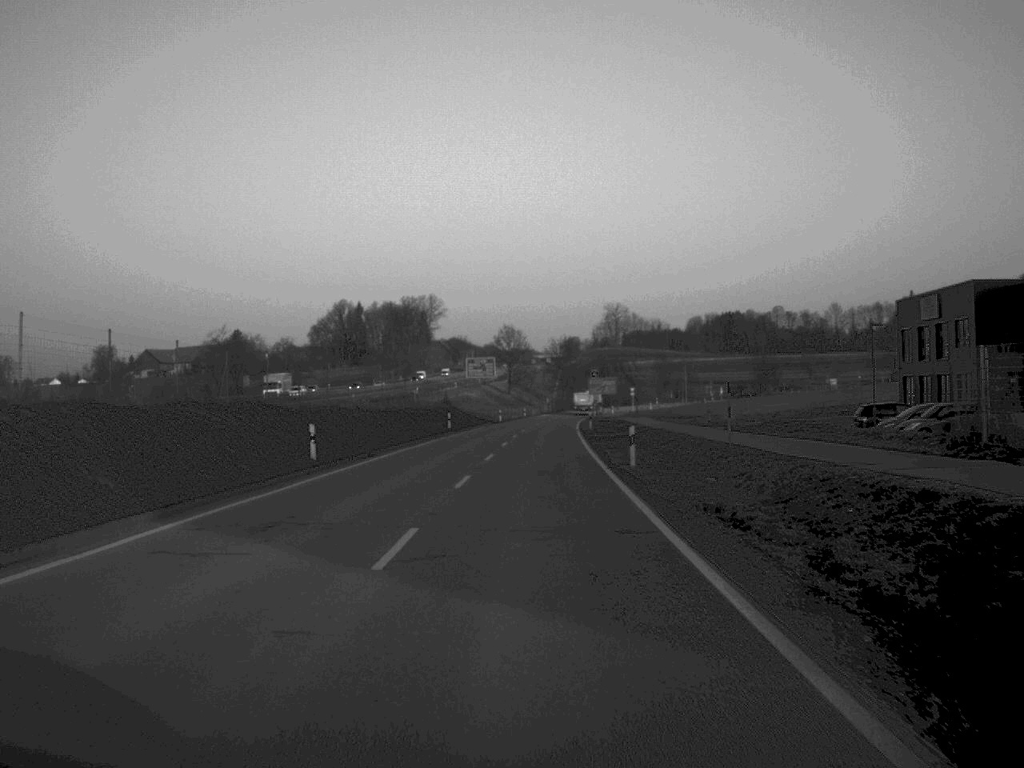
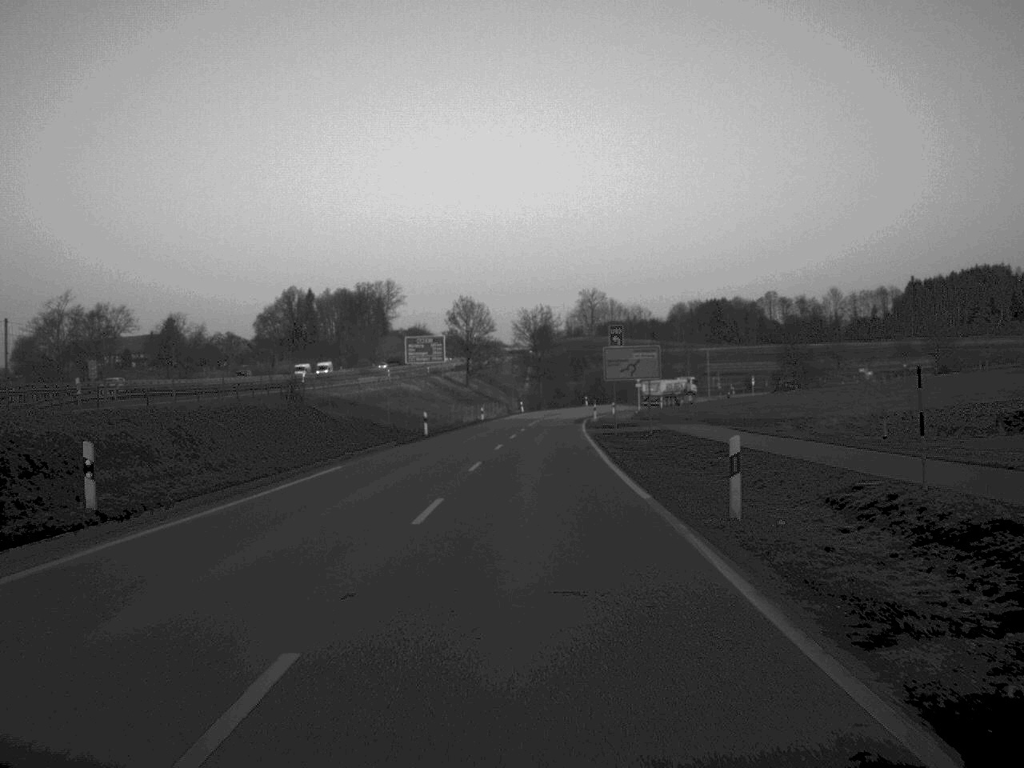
(+0.7, +55.8) m; +1°
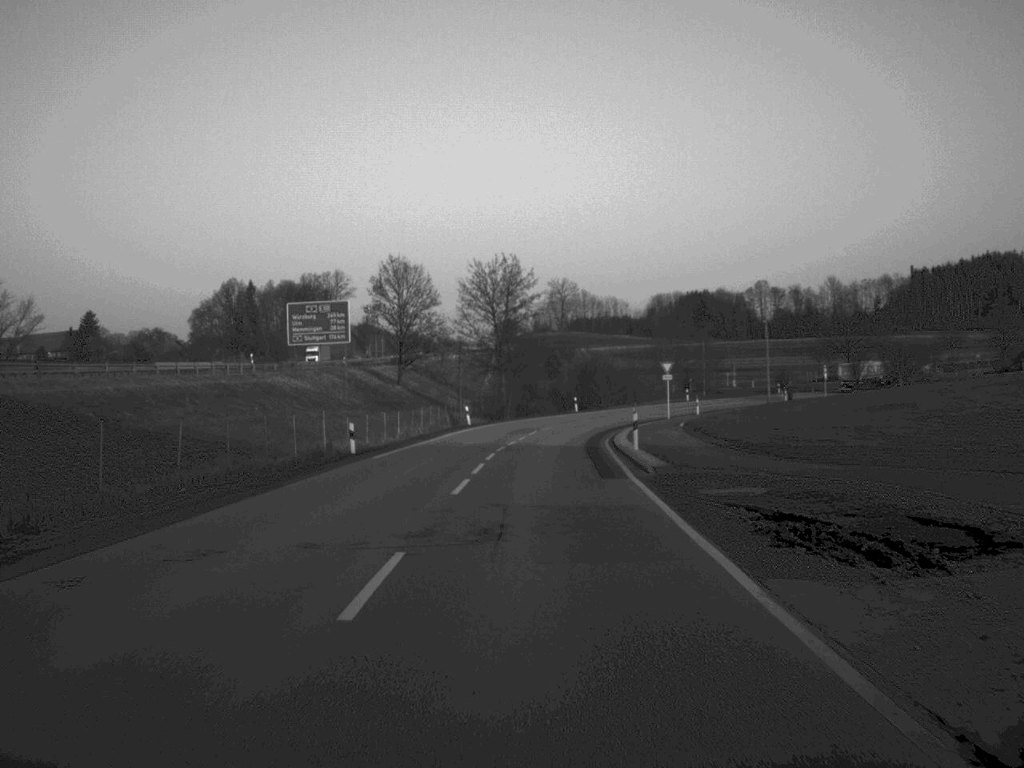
(+0.8, +54.2) m; +2°
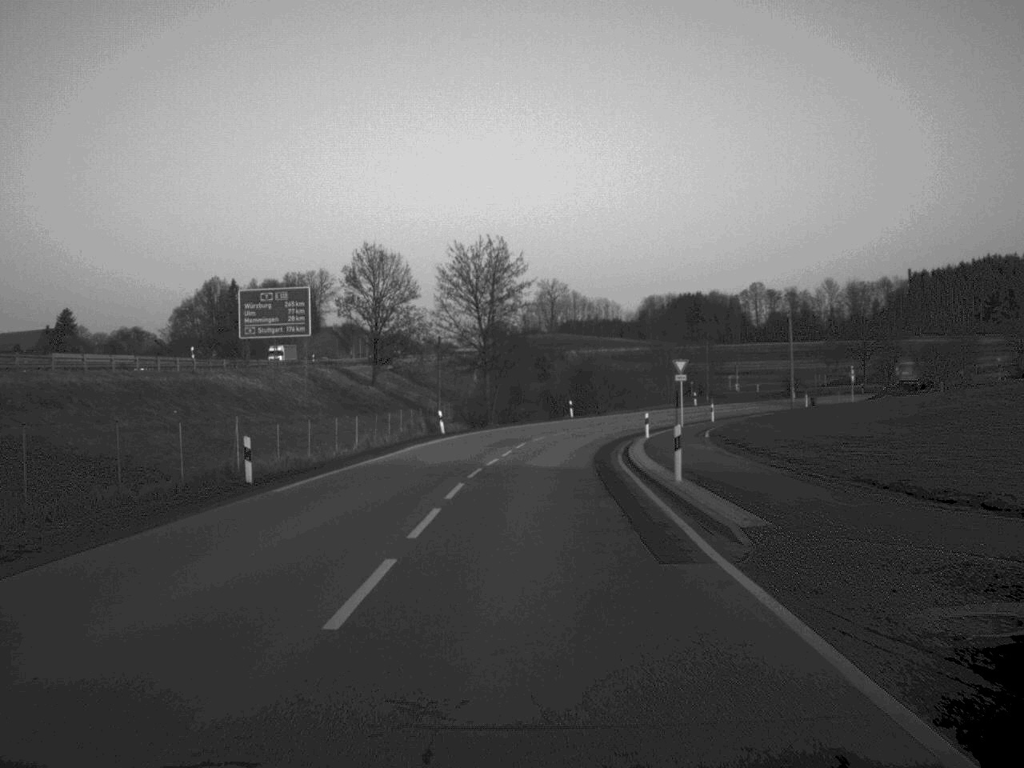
(+0.1, +12.3) m; +1°
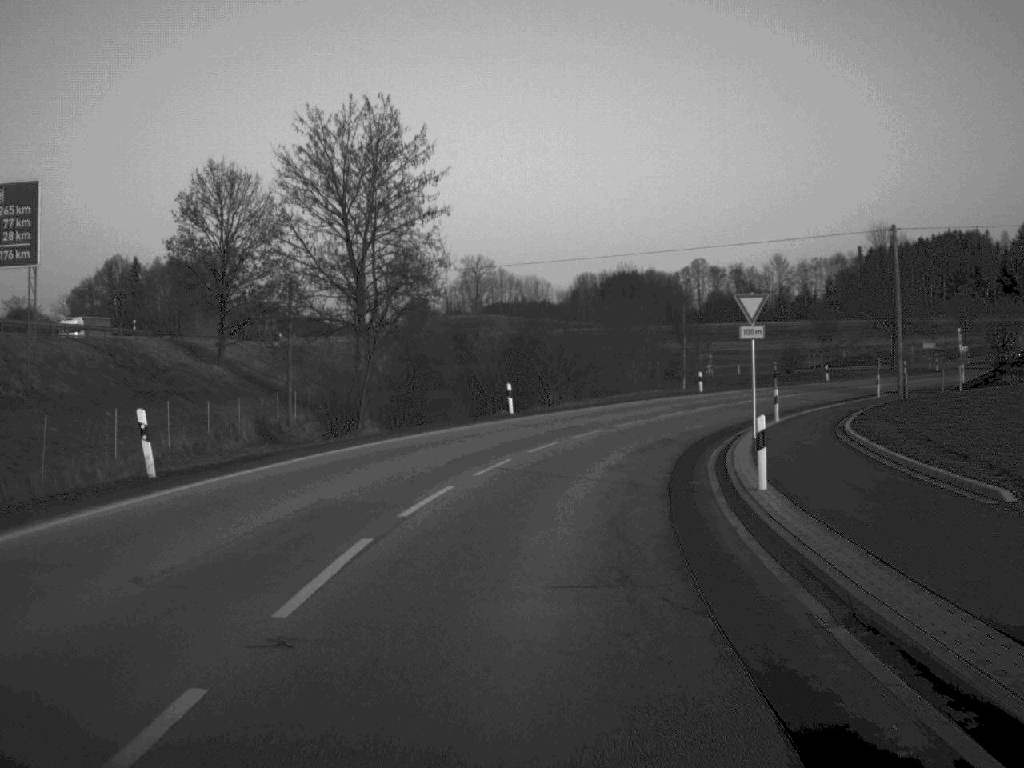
(+0.8, +35.8) m; +4°
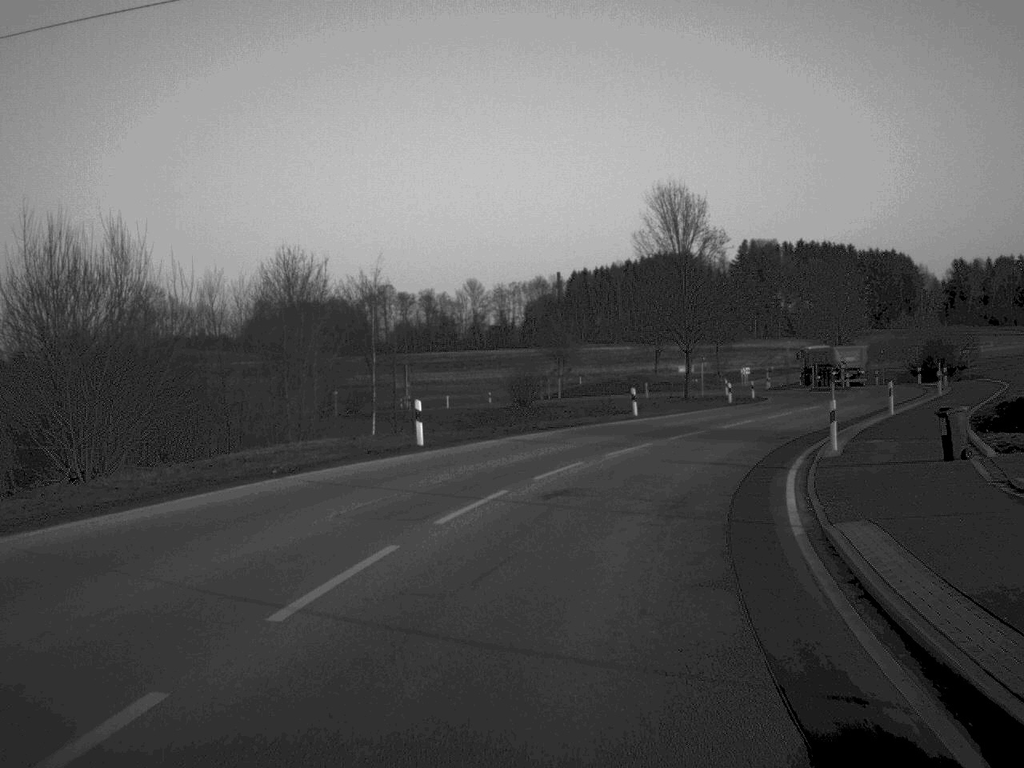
(+3.9, +35.1) m; +14°
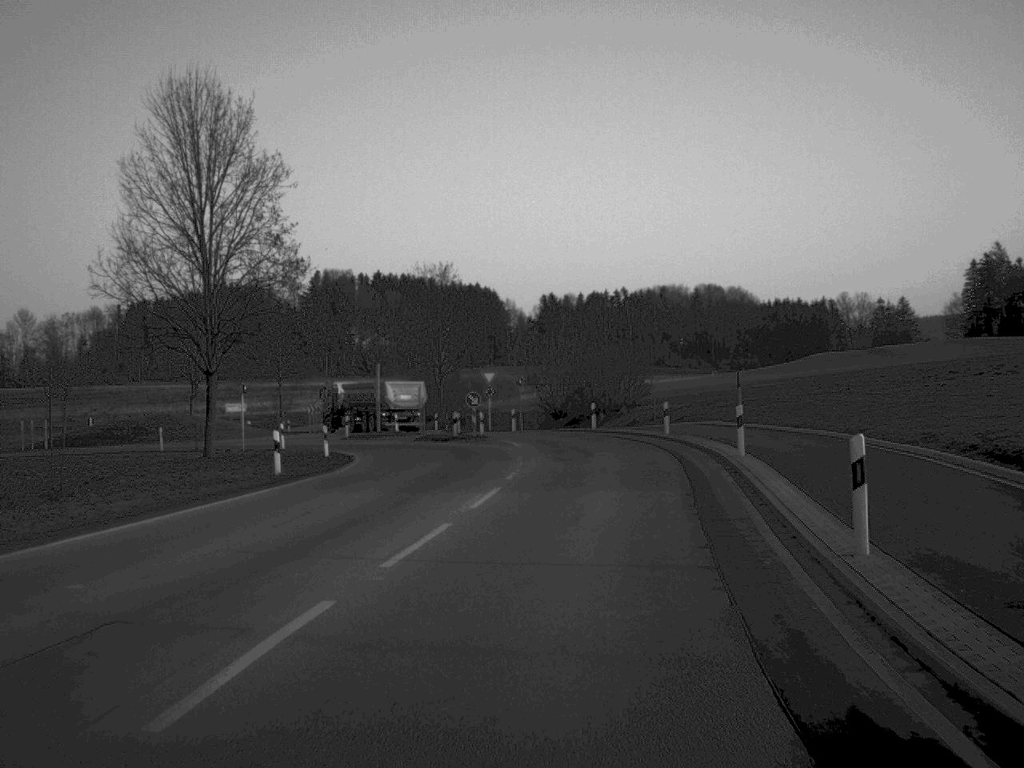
(+5.2, +31.2) m; +19°
